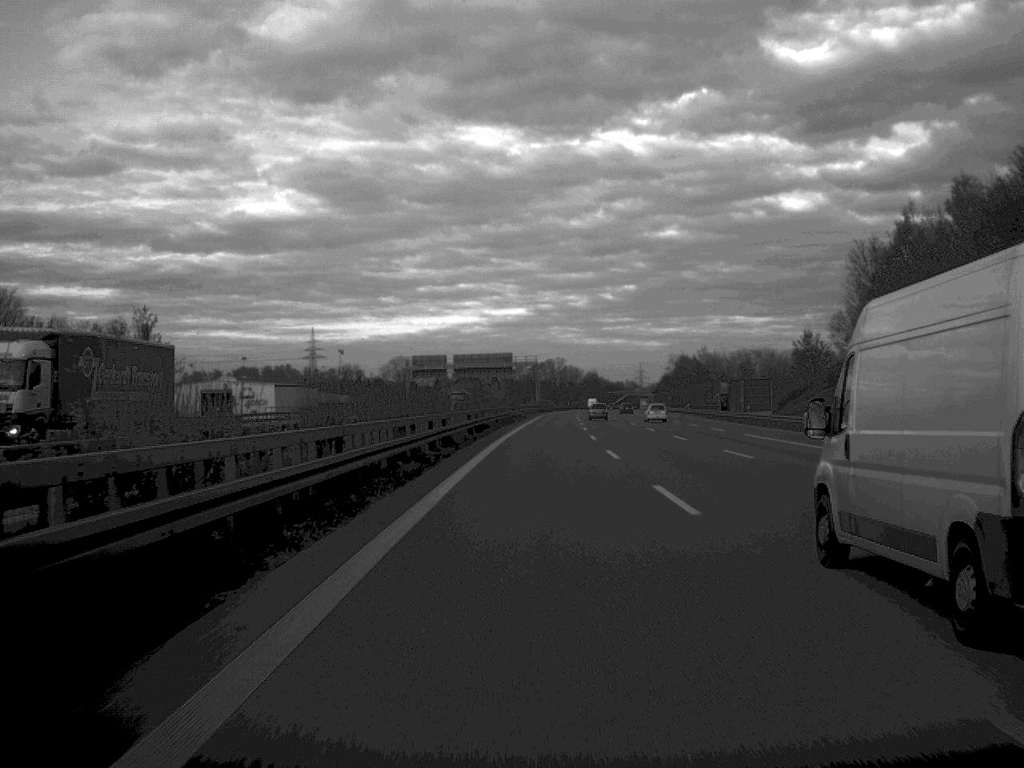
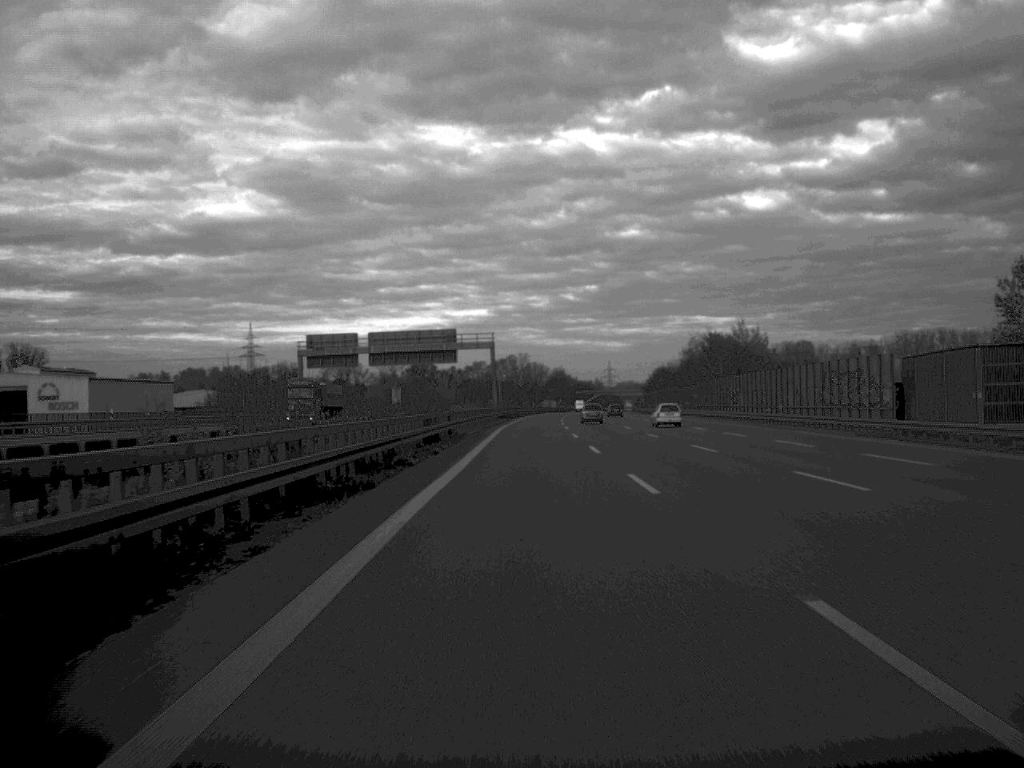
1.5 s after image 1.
(+1.0, +67.6) m; +2°
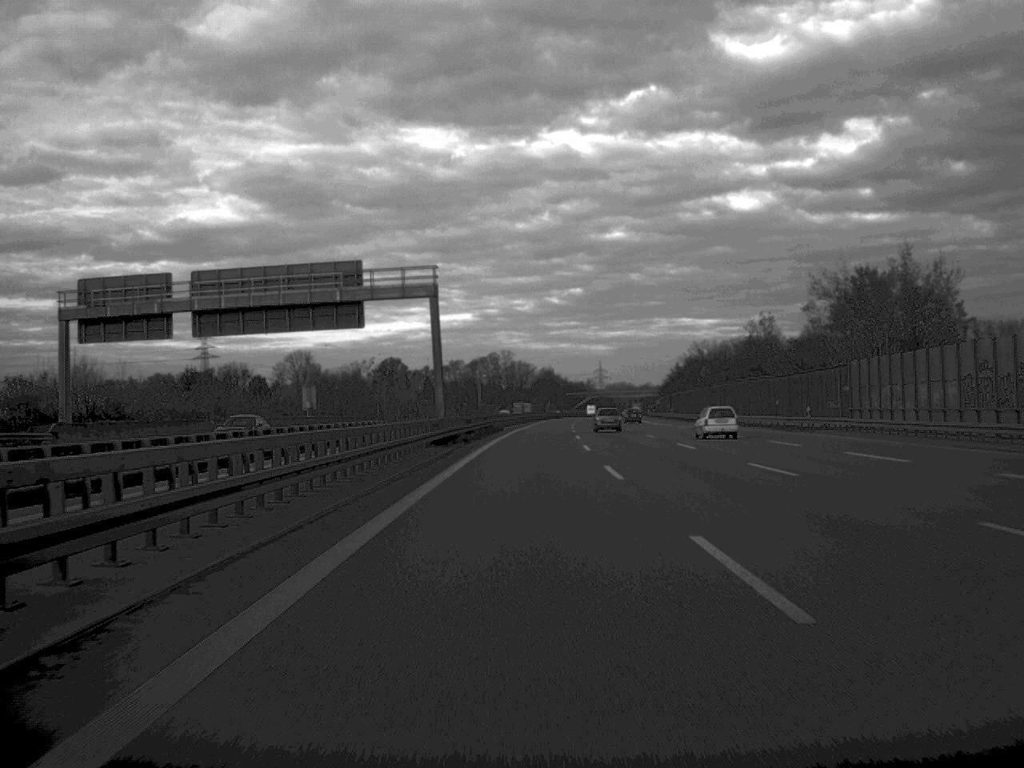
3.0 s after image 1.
(+0.4, +66.3) m; +1°
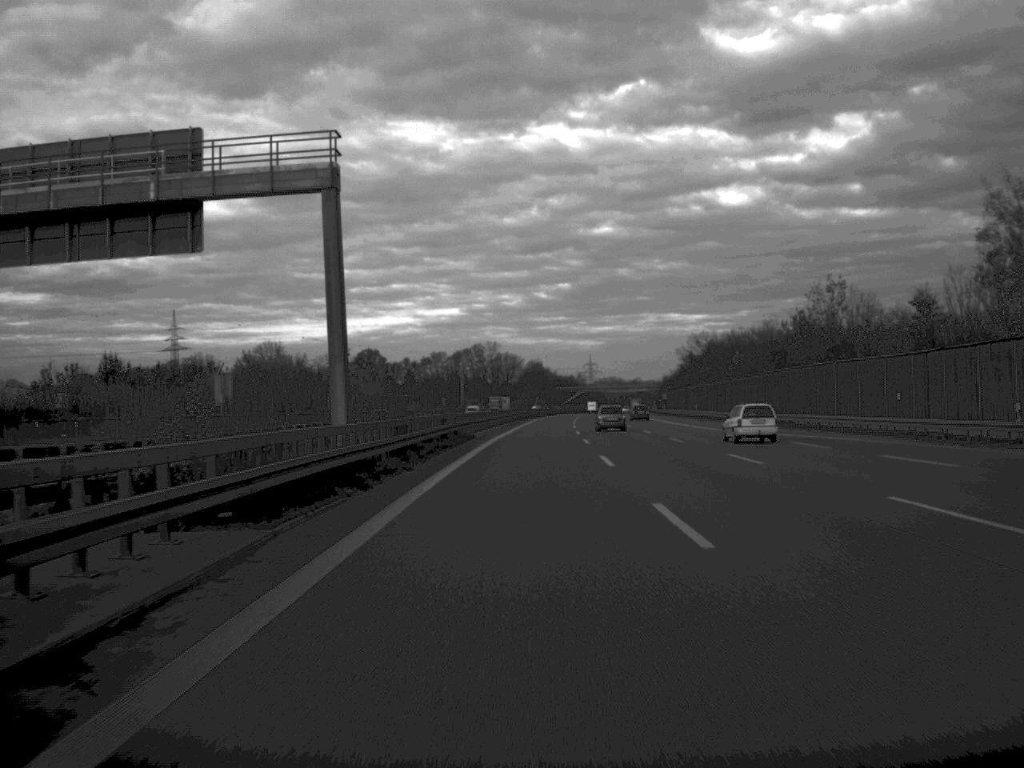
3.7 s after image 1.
(+0.2, +31.7) m; +1°
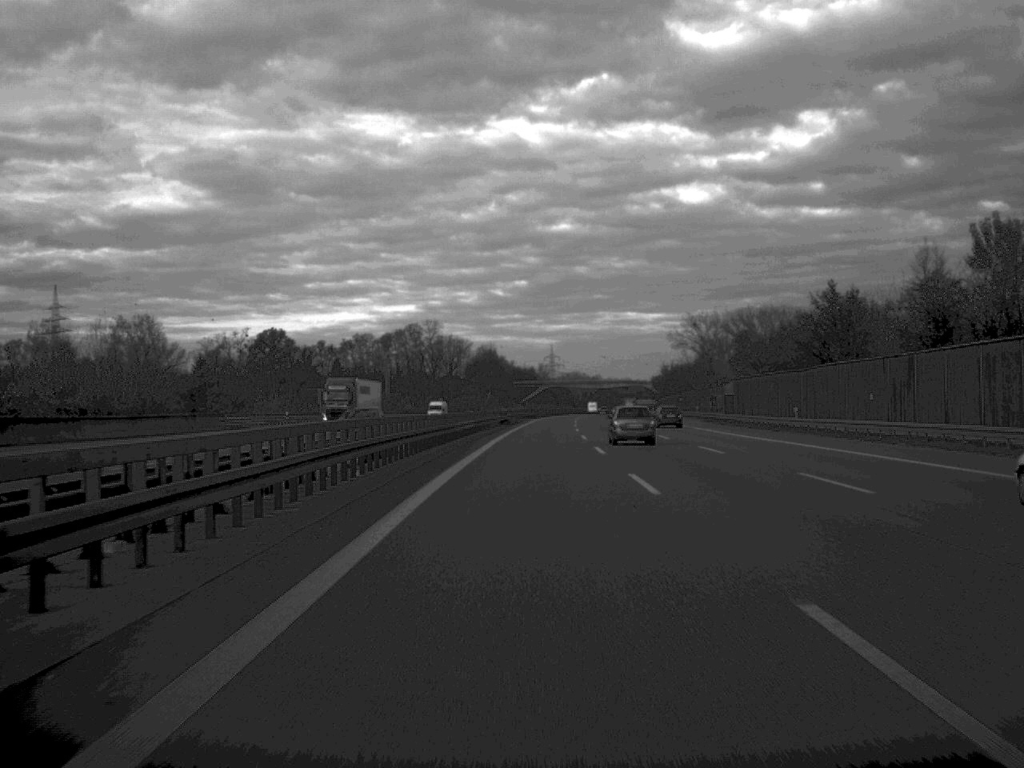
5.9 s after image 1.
(+1.7, +99.8) m; +2°
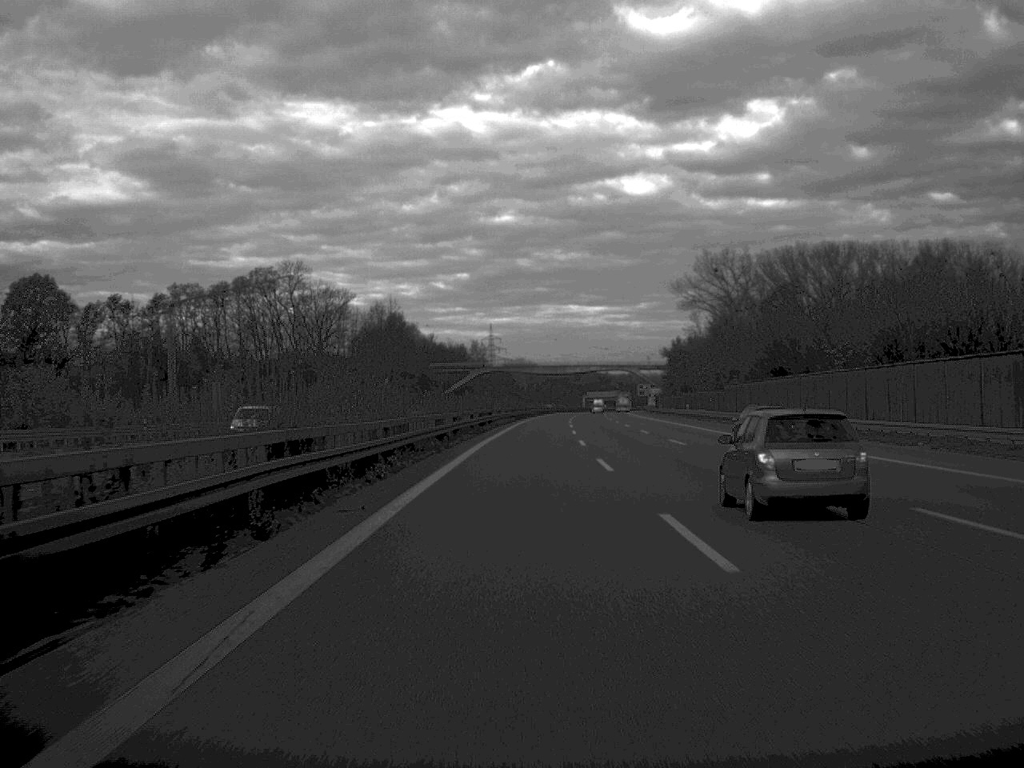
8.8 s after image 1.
(+3.4, +134.7) m; +3°
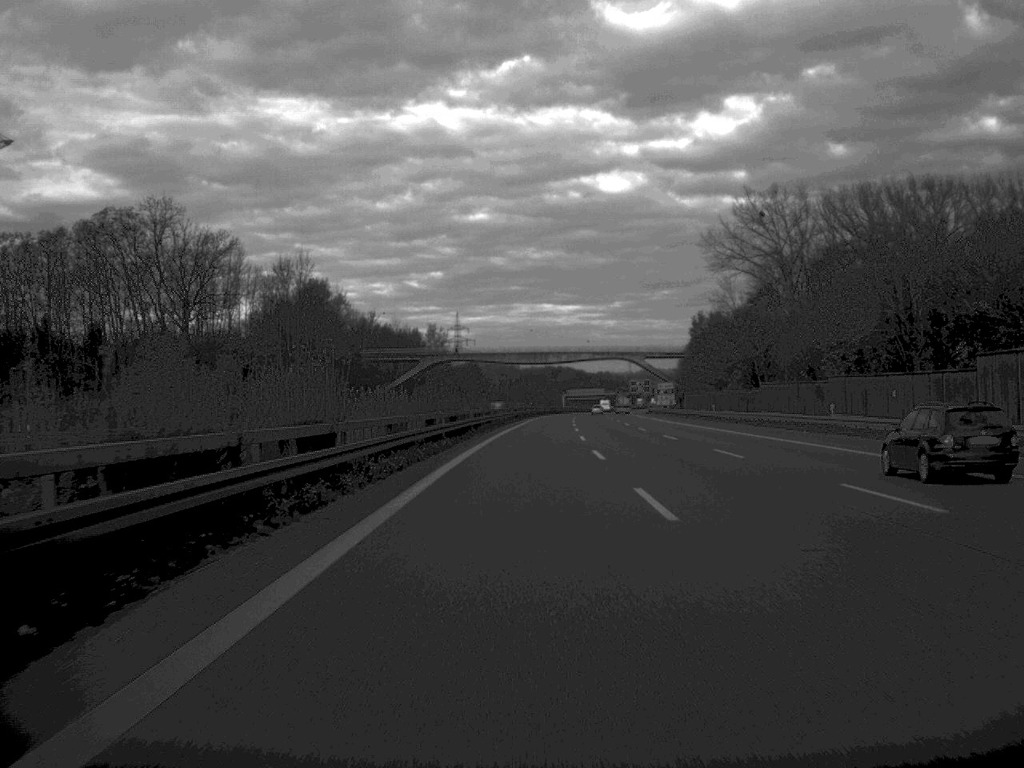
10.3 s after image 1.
(+0.7, +66.6) m; +1°
